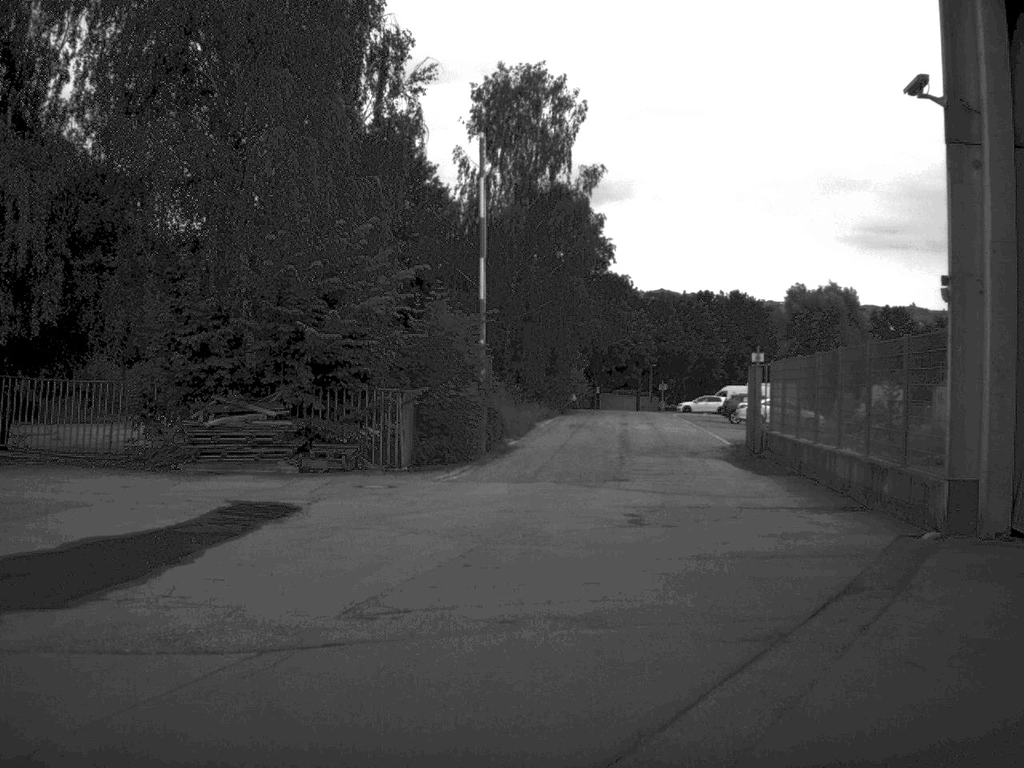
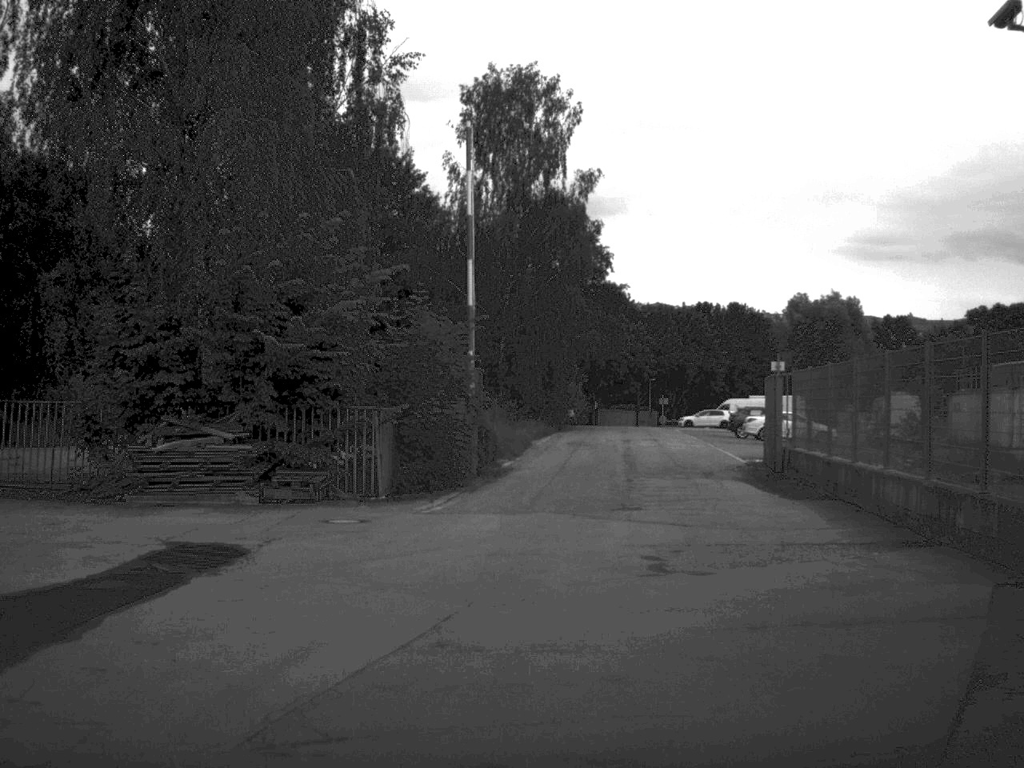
(0.0, +3.1) m; 0°
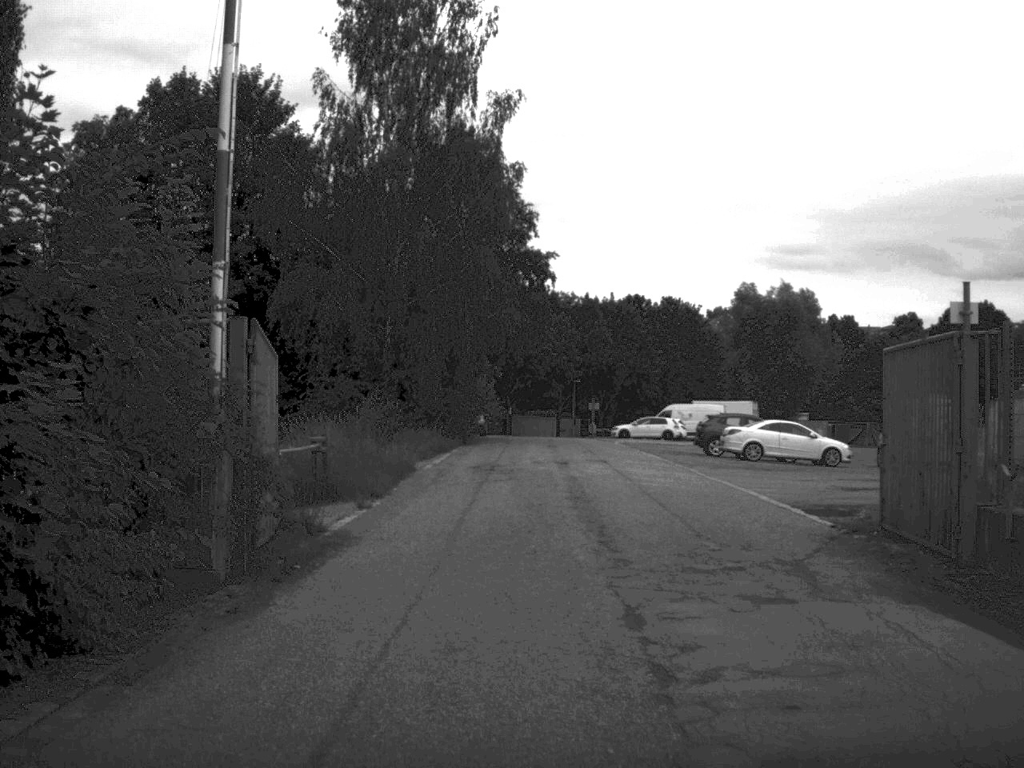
(+0.6, +16.6) m; +4°
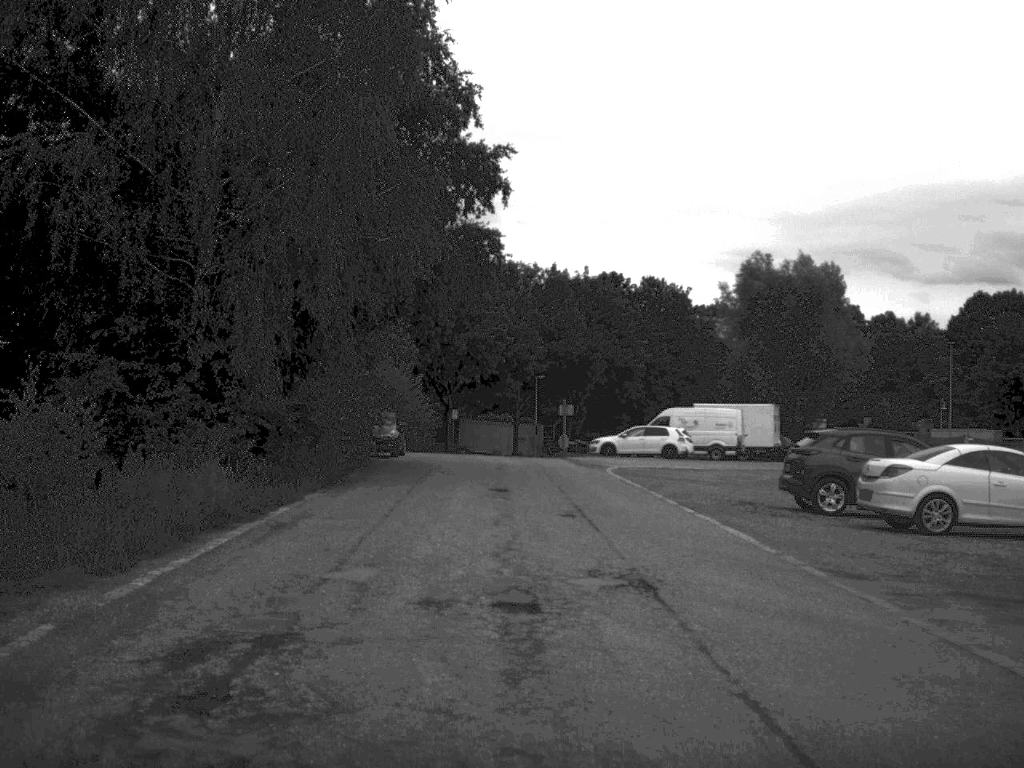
(+0.6, +22.3) m; +2°
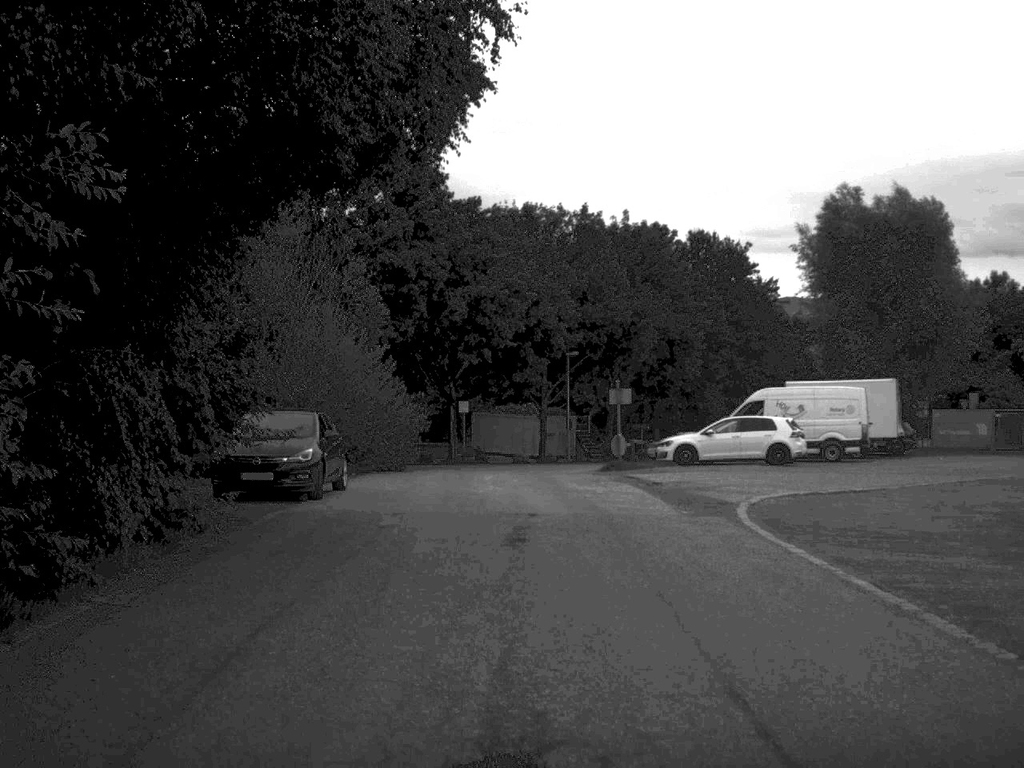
(-0.3, +18.7) m; -1°
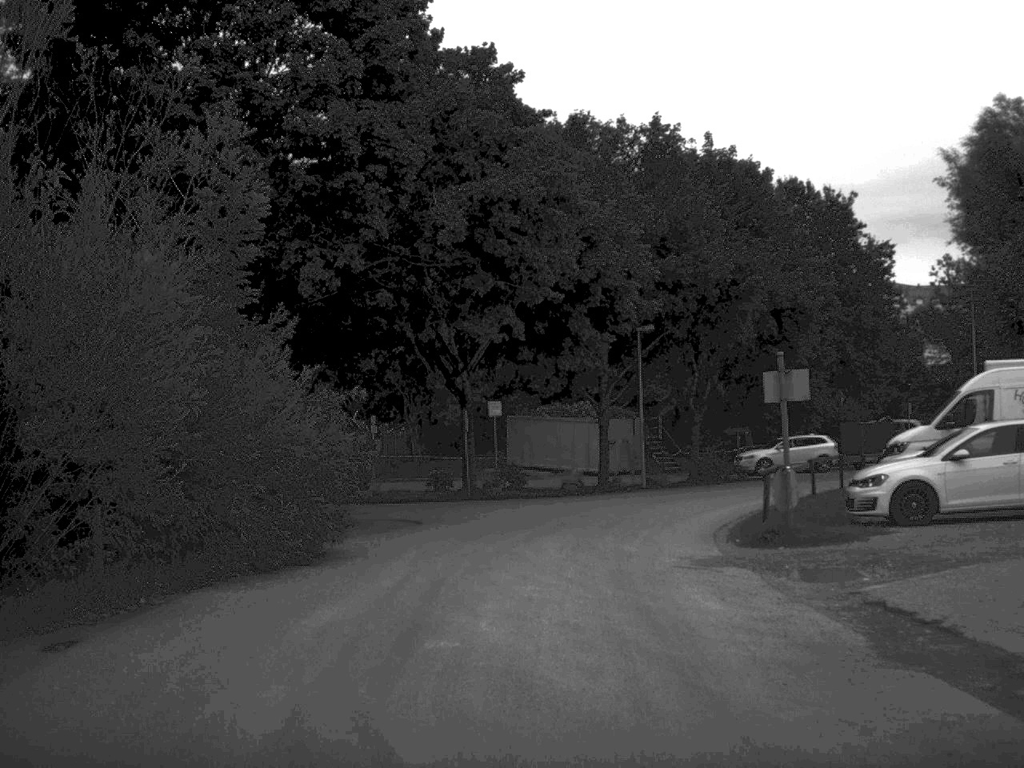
(-0.2, +18.4) m; -2°
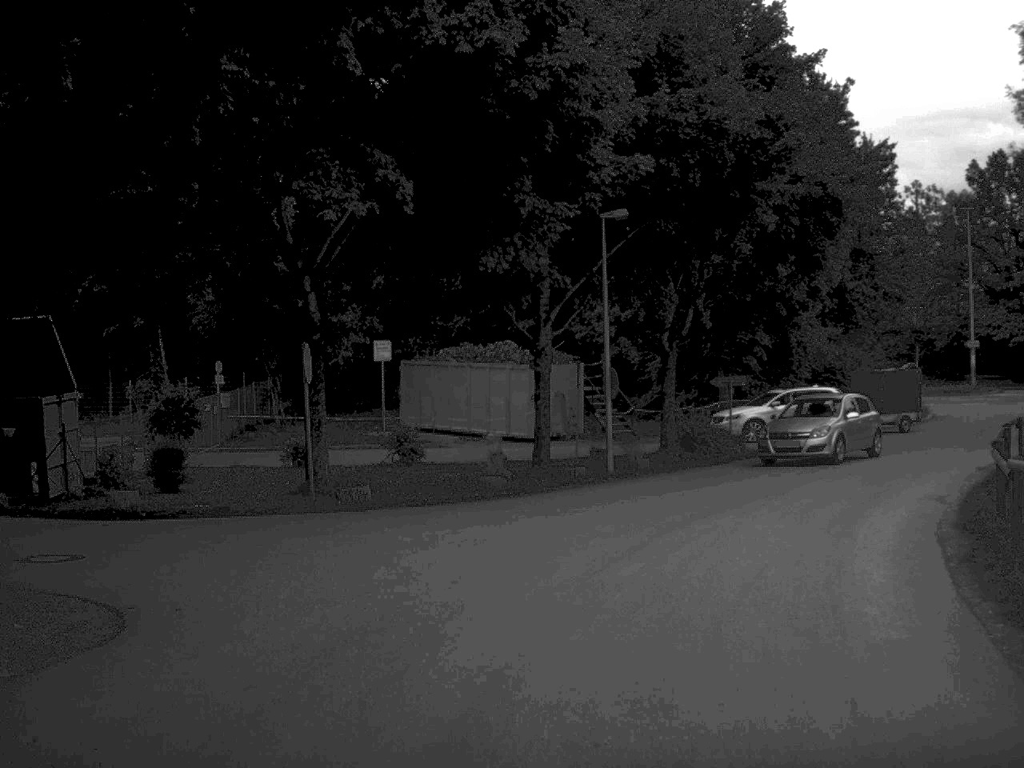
(+0.1, +15.1) m; +4°
